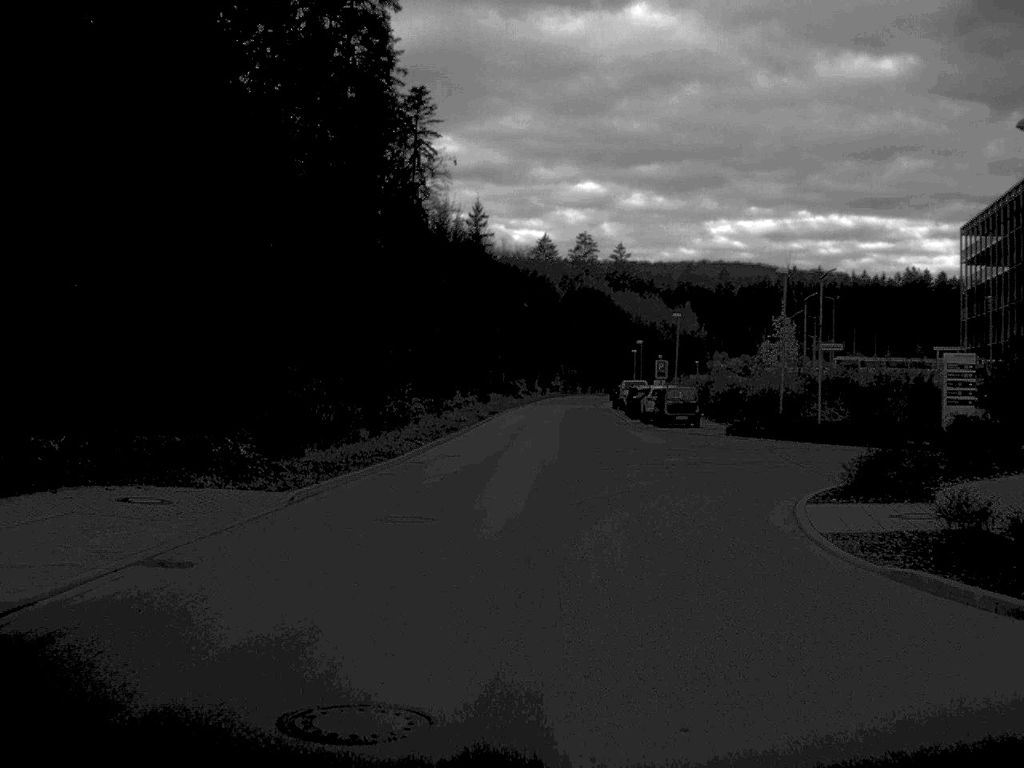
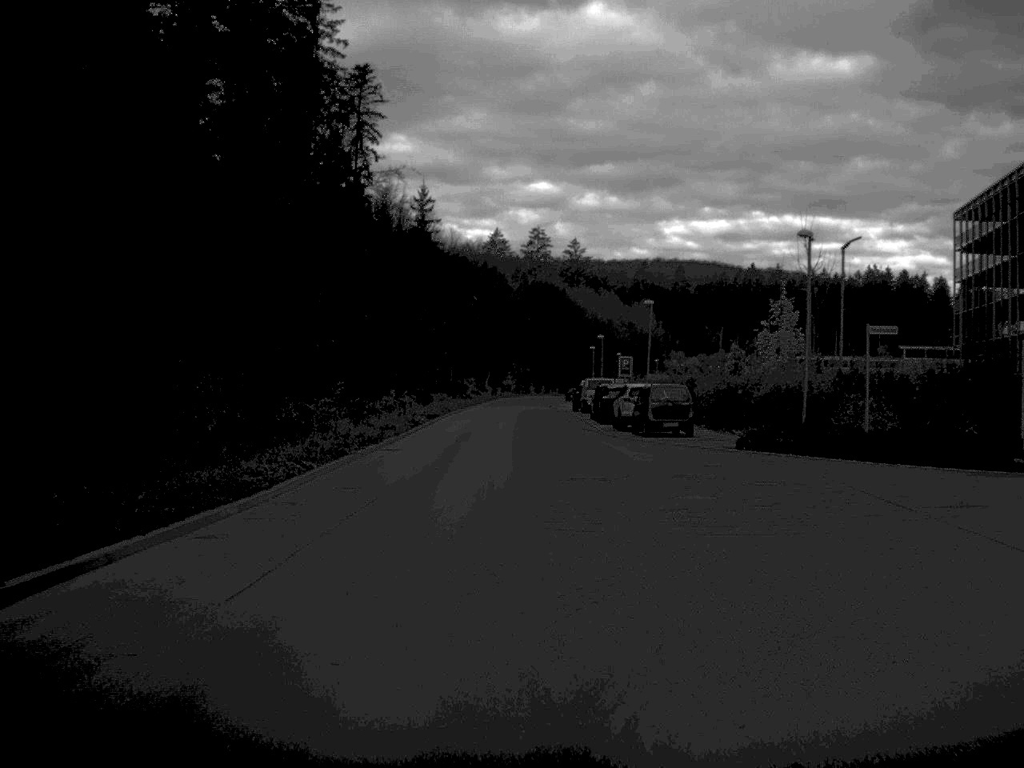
(+0.2, +11.4) m; +2°
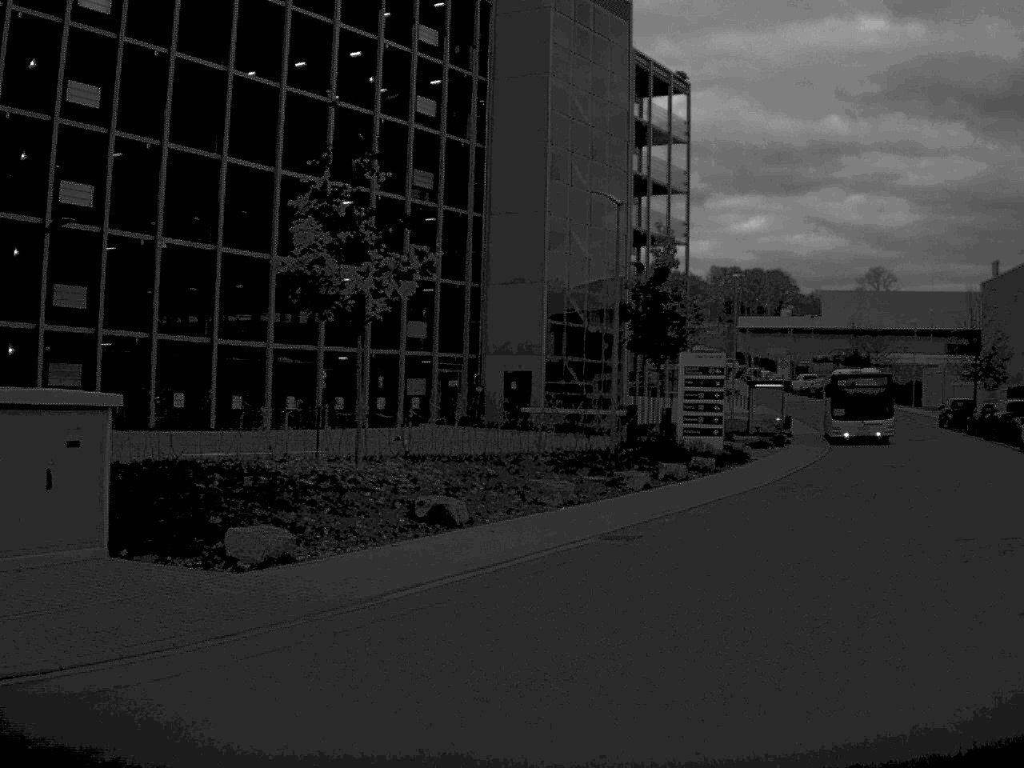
(+10.2, +19.5) m; +68°
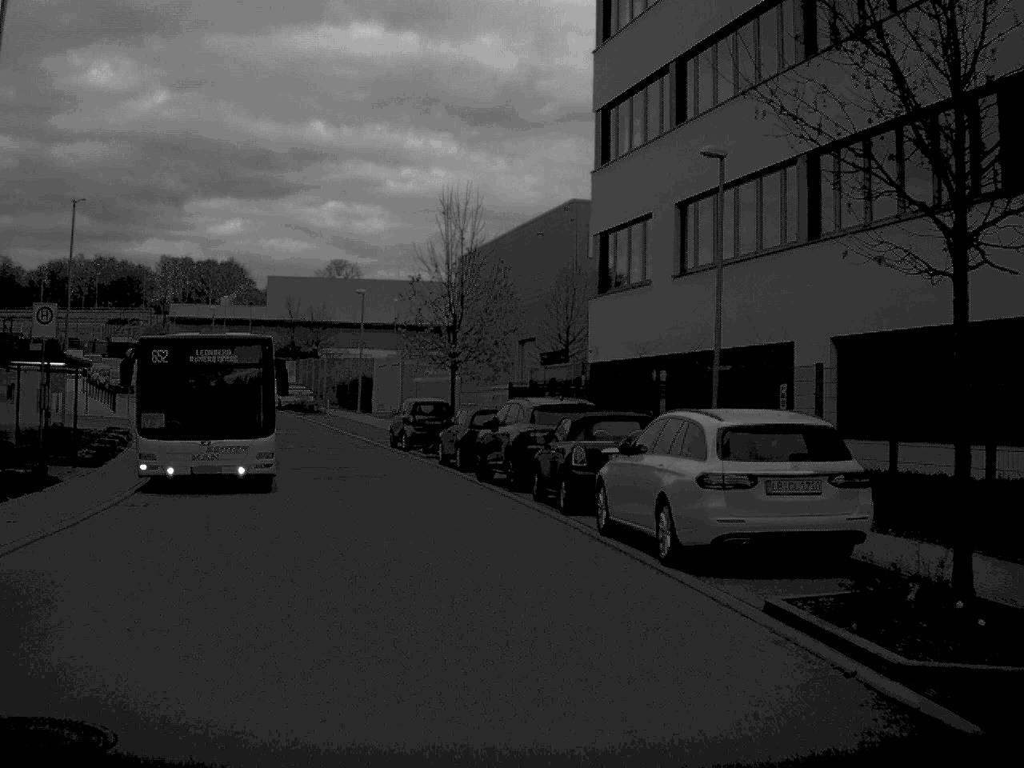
(+8.2, +26.1) m; +22°
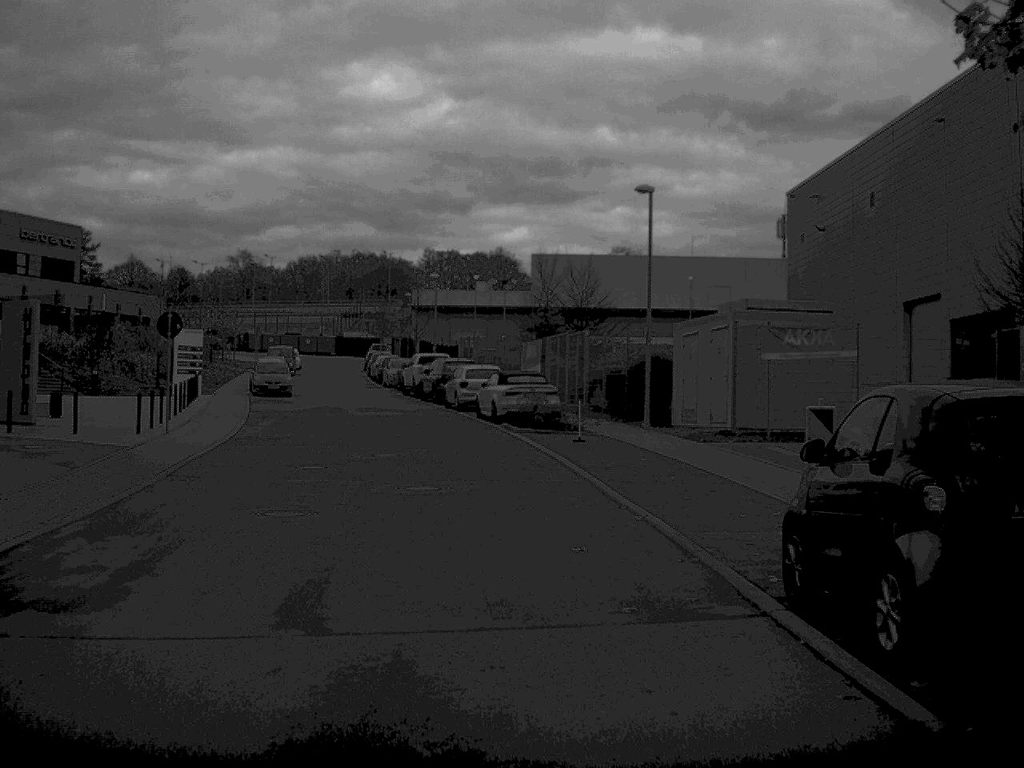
(-3.6, +30.5) m; -13°
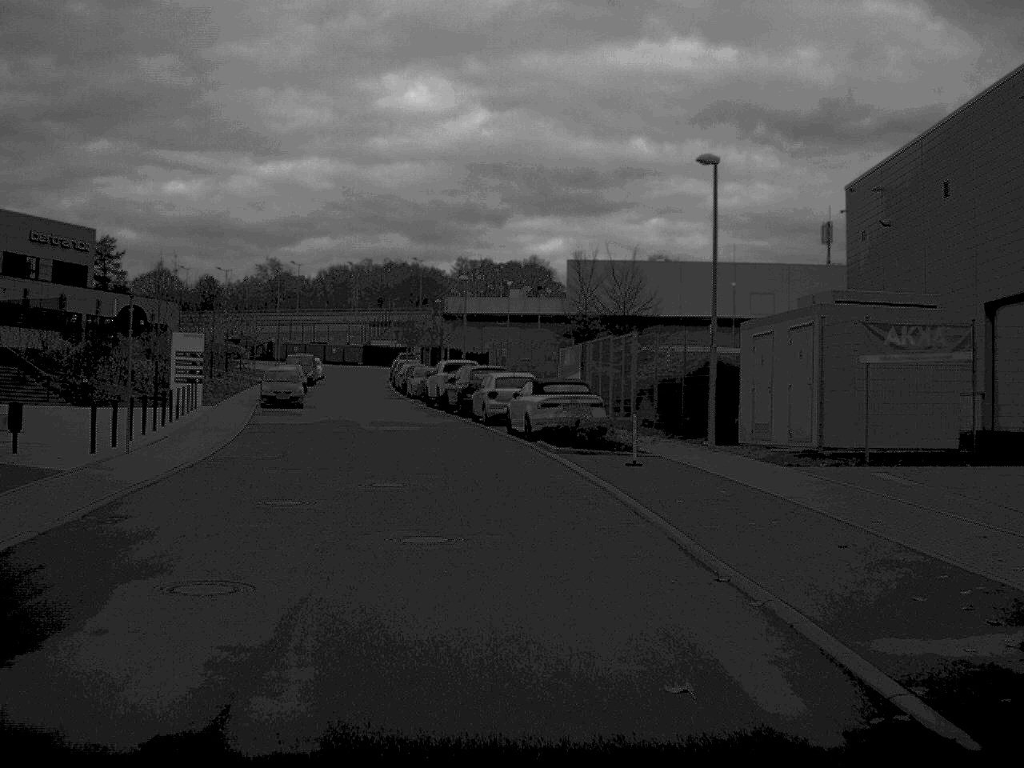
(-0.1, +5.4) m; -2°
